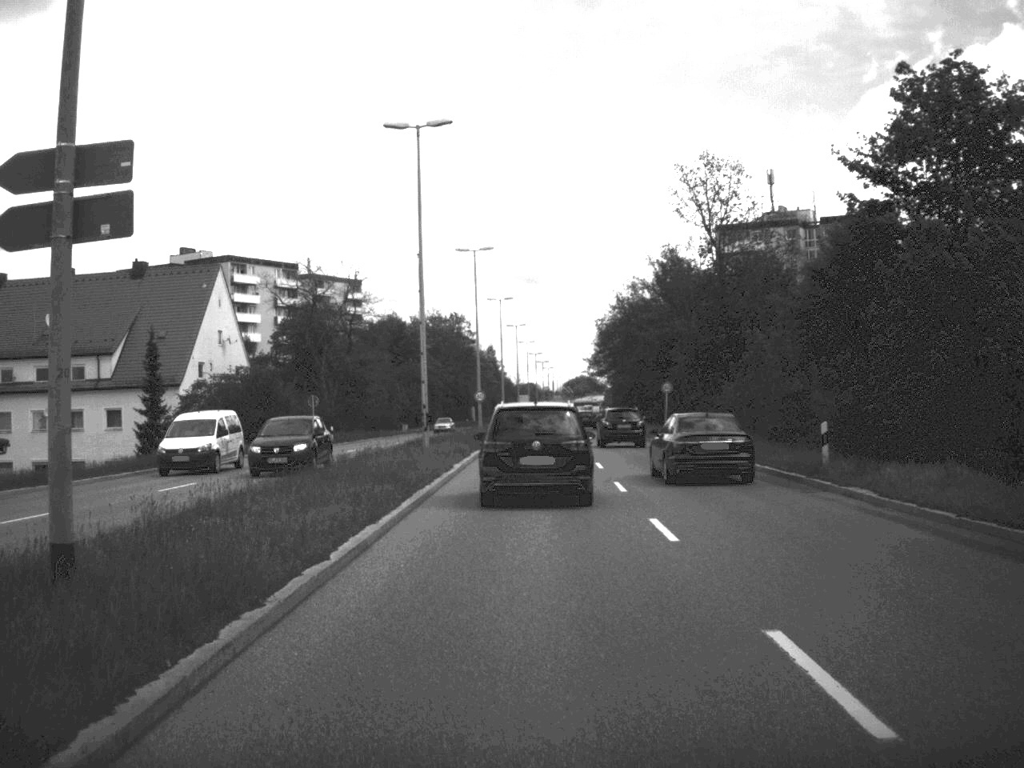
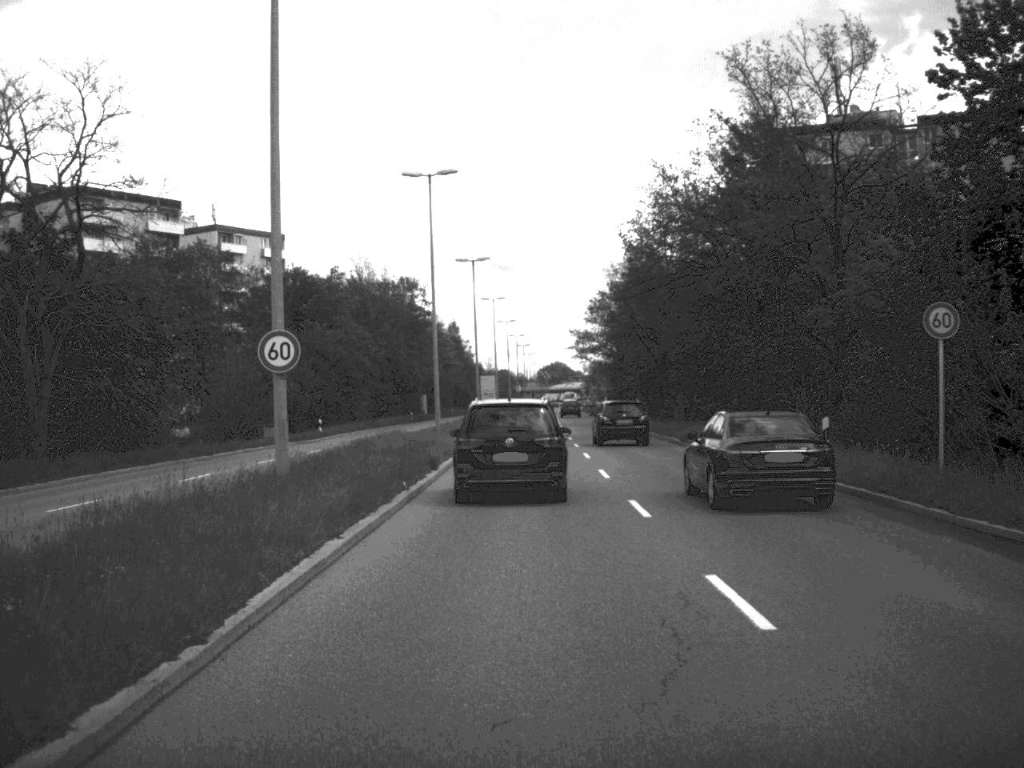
(+0.5, +50.2) m; +1°
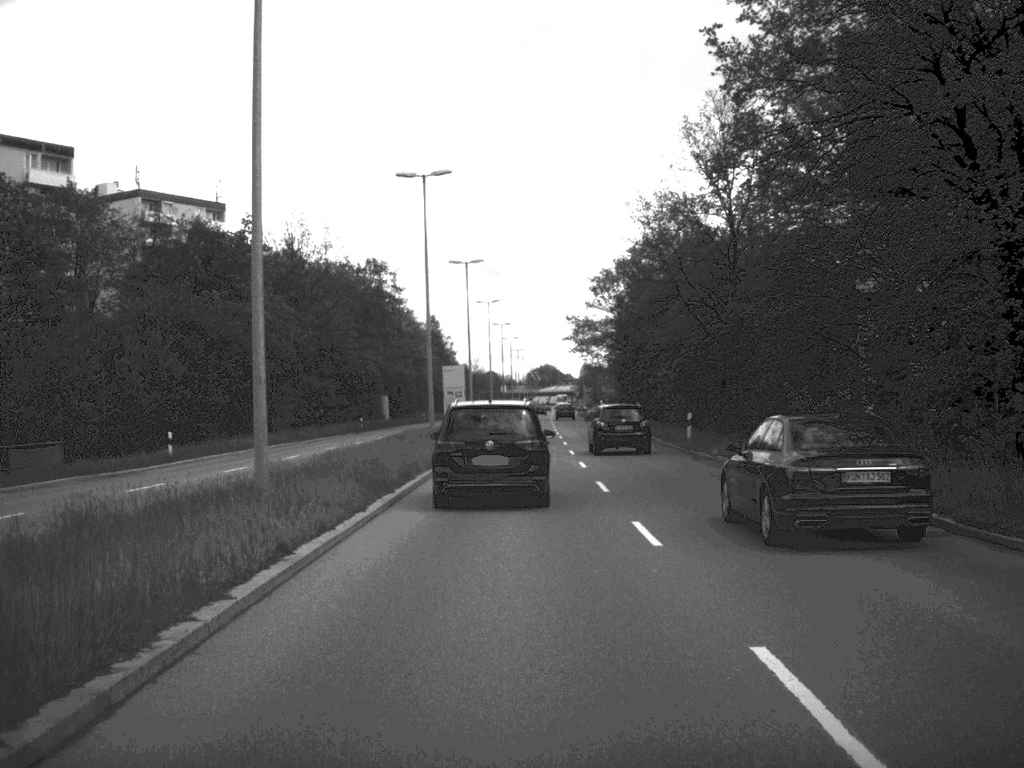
(+0.2, +29.9) m; 0°
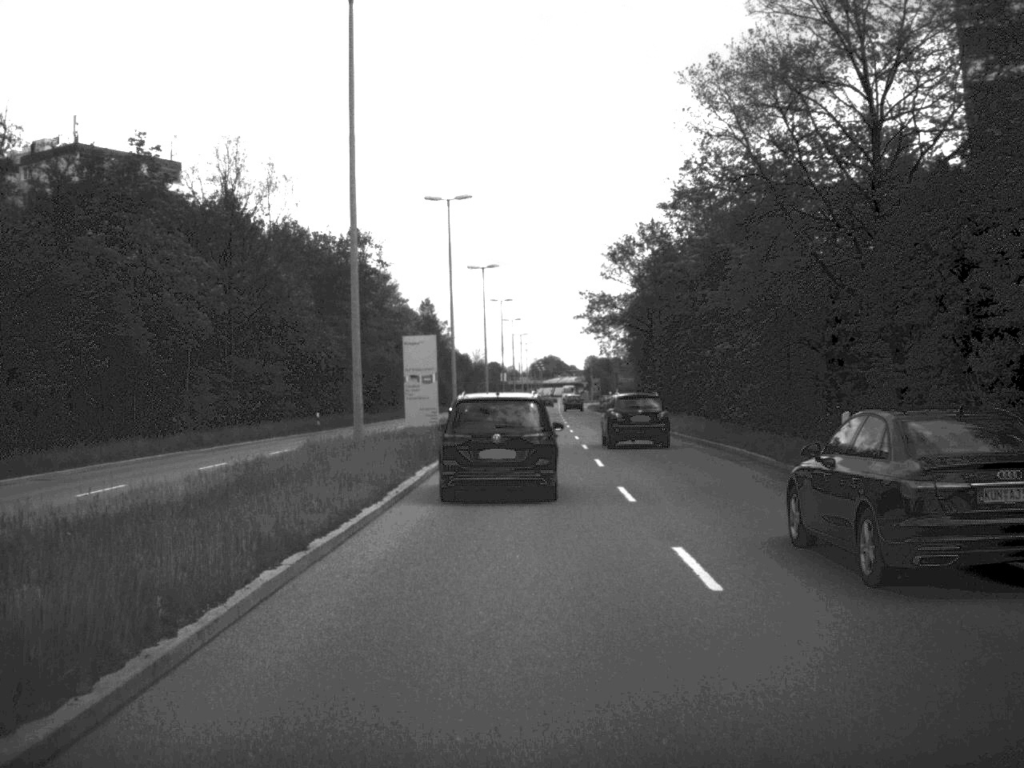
(-0.1, +21.4) m; 0°
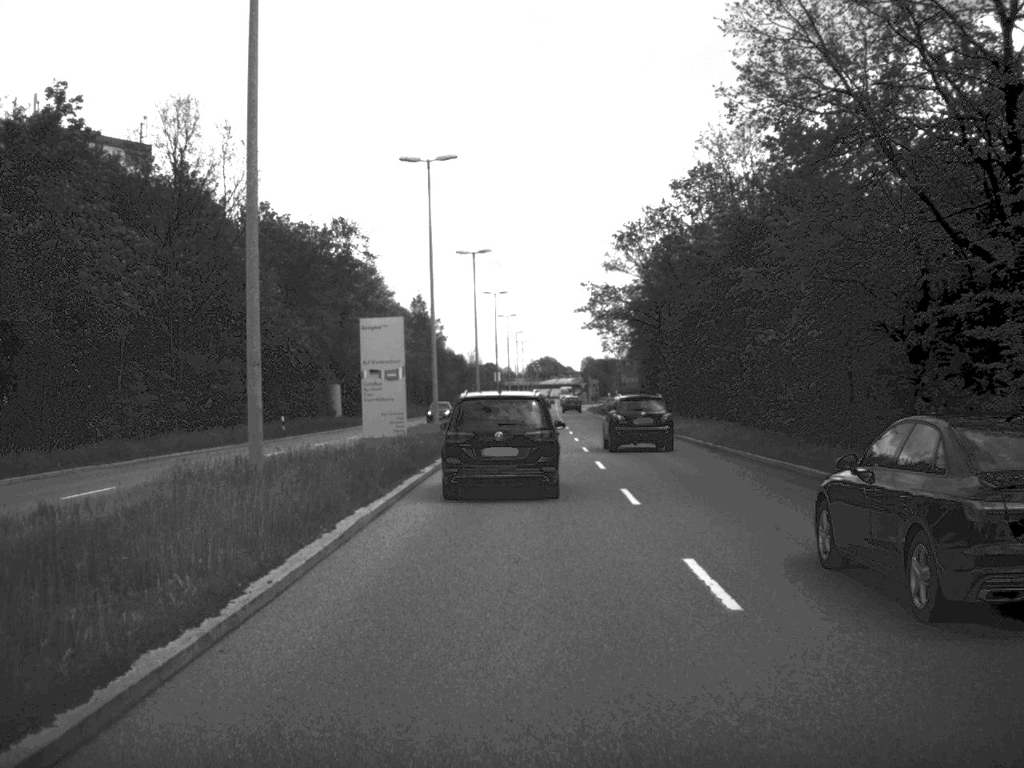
(0.0, +9.5) m; 0°
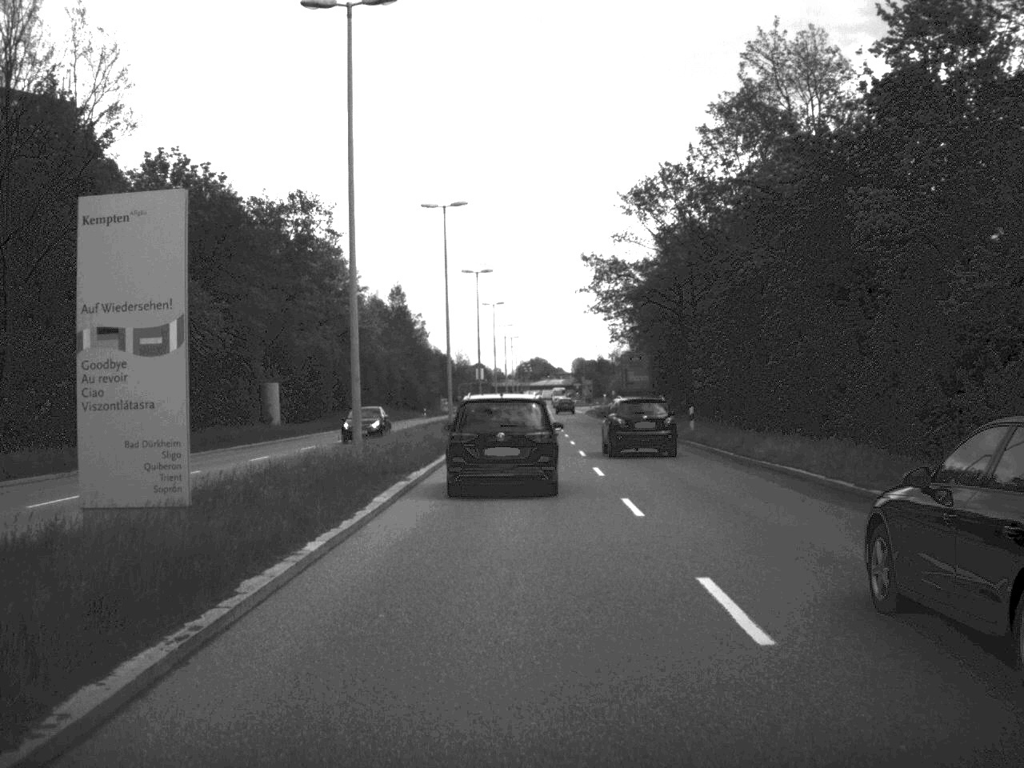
(+0.1, +19.1) m; 0°
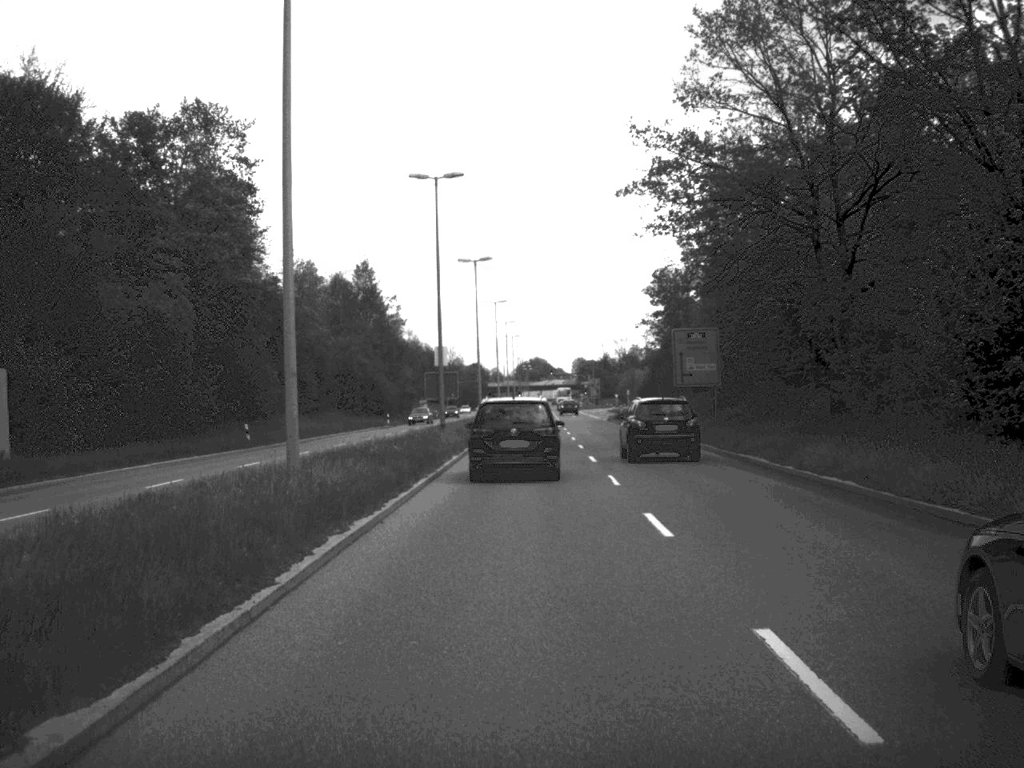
(0.0, +37.5) m; 0°
